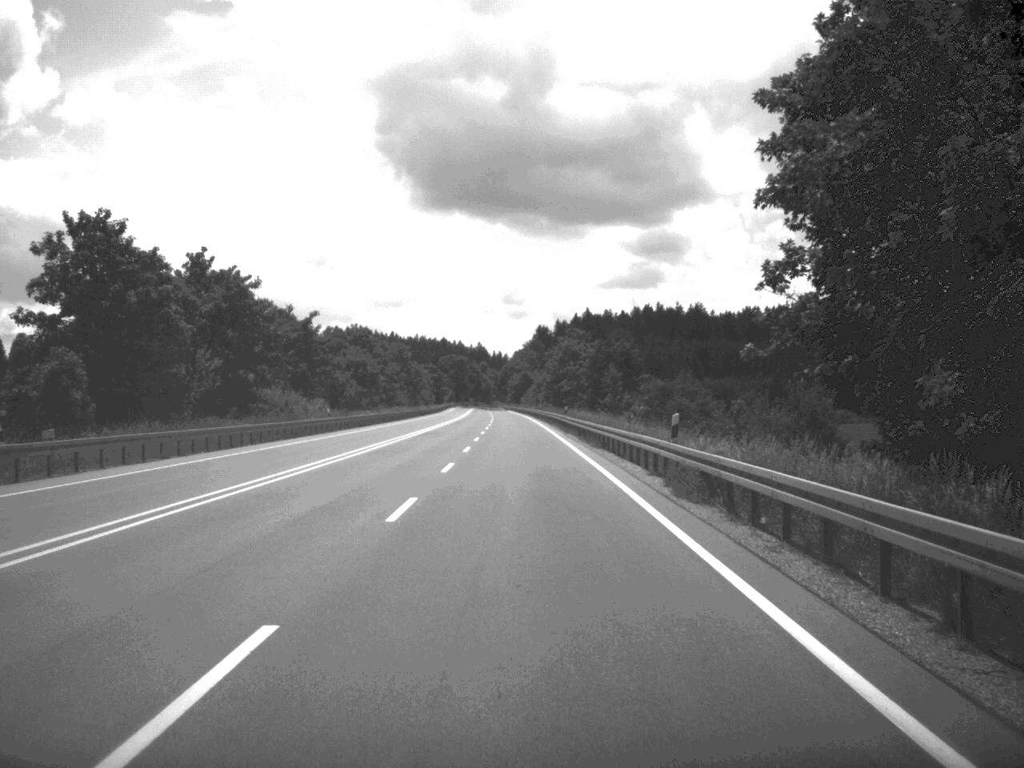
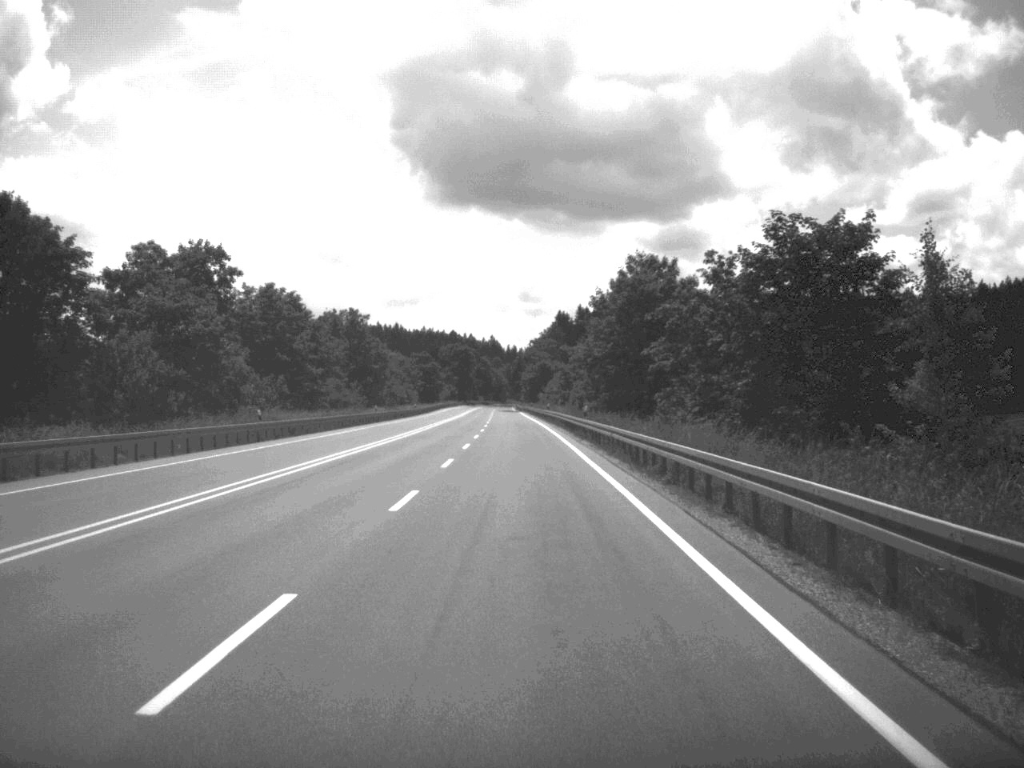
(-0.5, +69.7) m; -1°
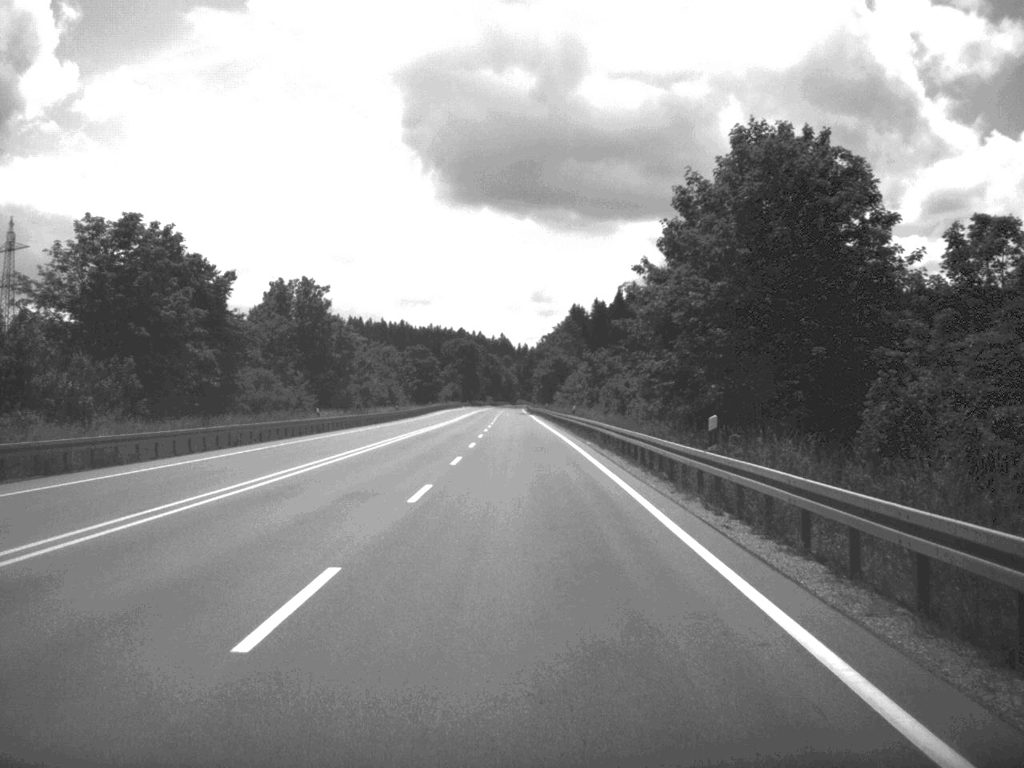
(-0.2, +34.0) m; -1°
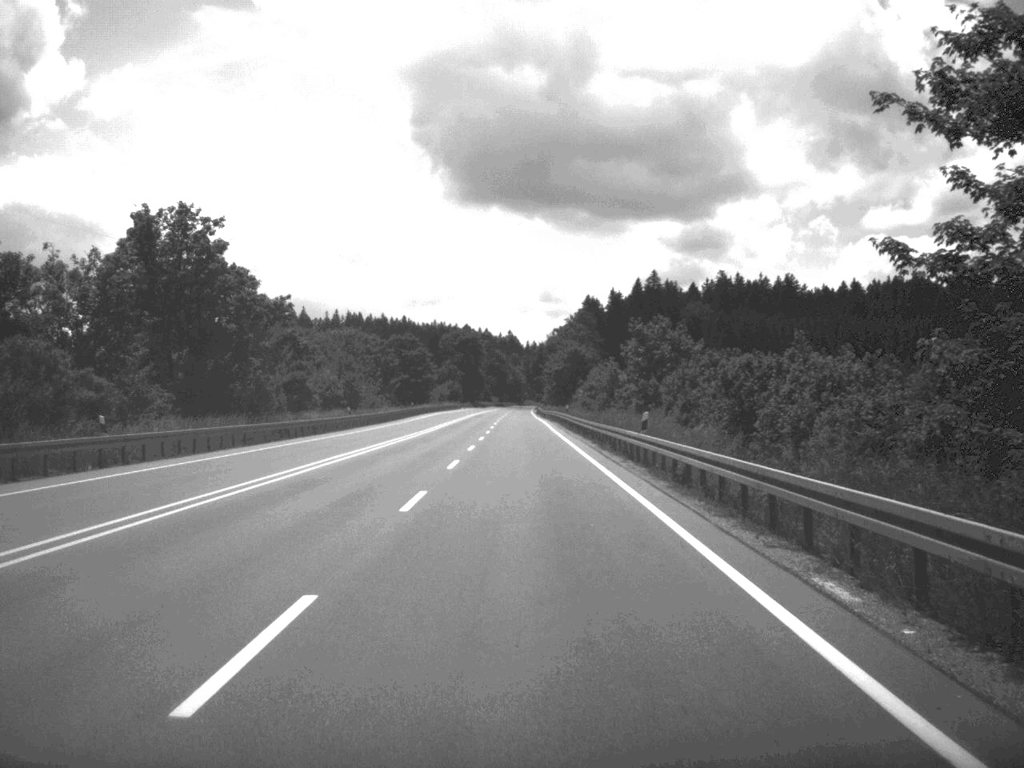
(-0.2, +37.2) m; -1°
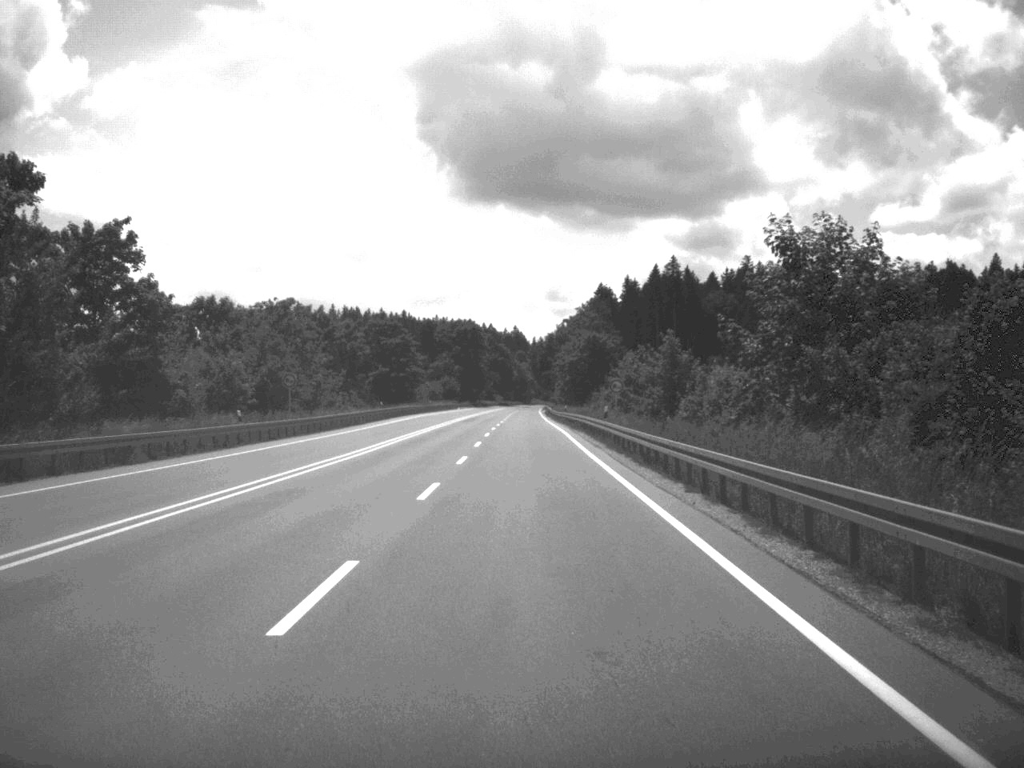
(-0.1, +33.3) m; 0°
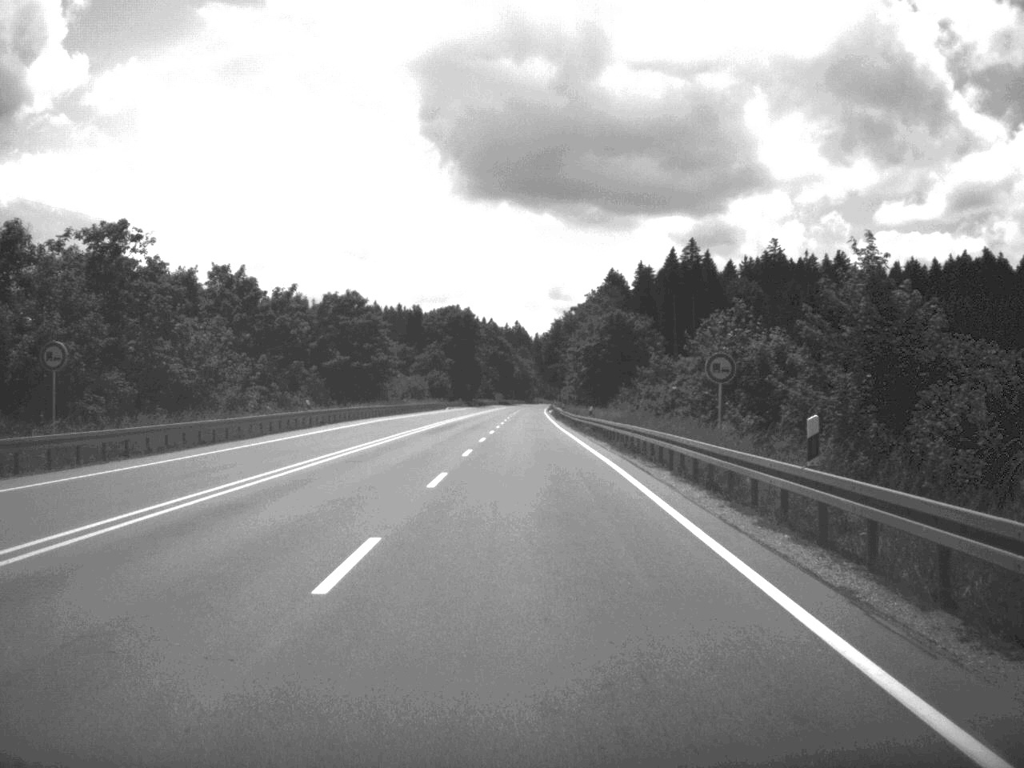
(-0.1, +34.0) m; 0°
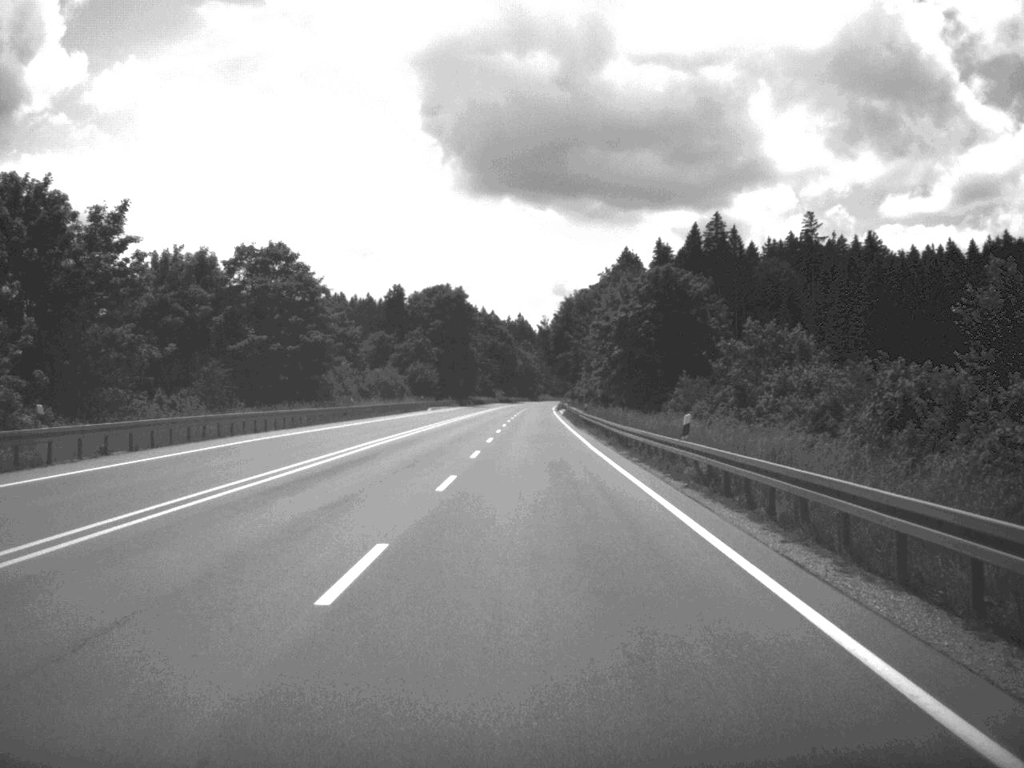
(-0.1, +36.0) m; 0°
